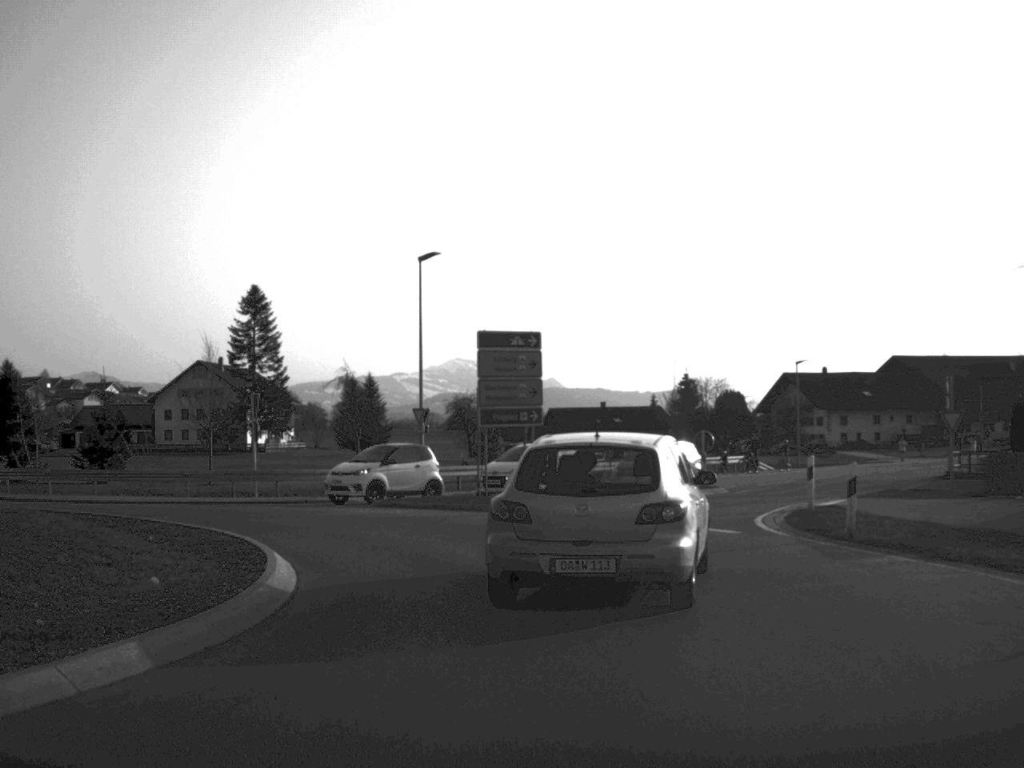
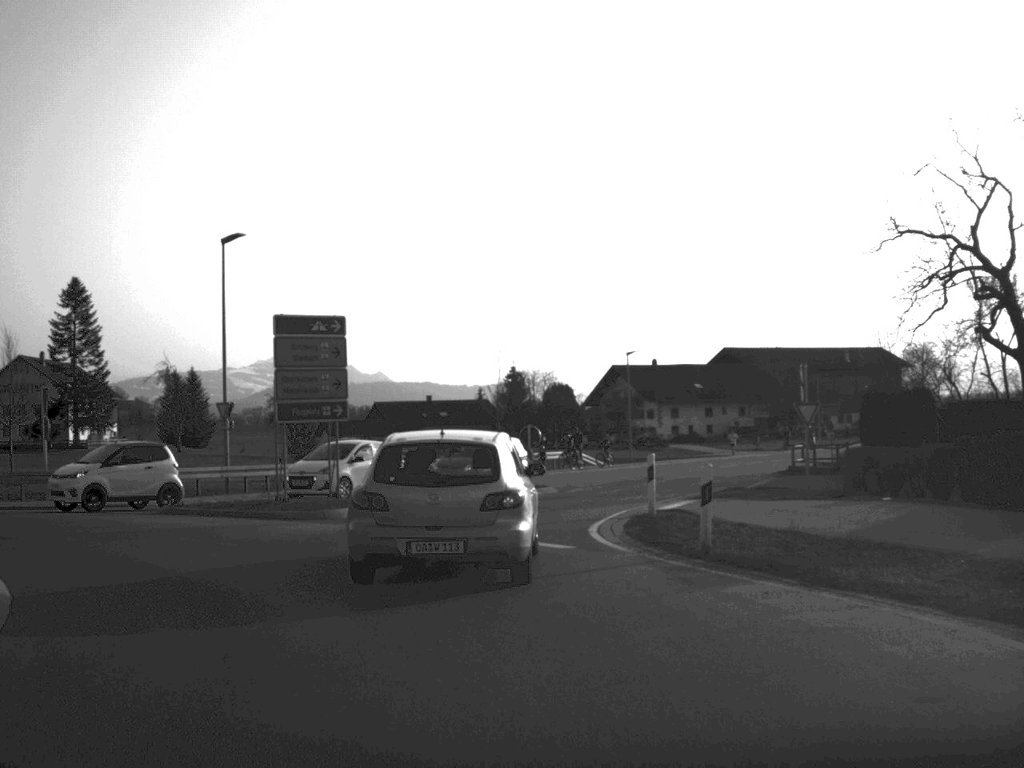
(+0.2, +3.0) m; +7°
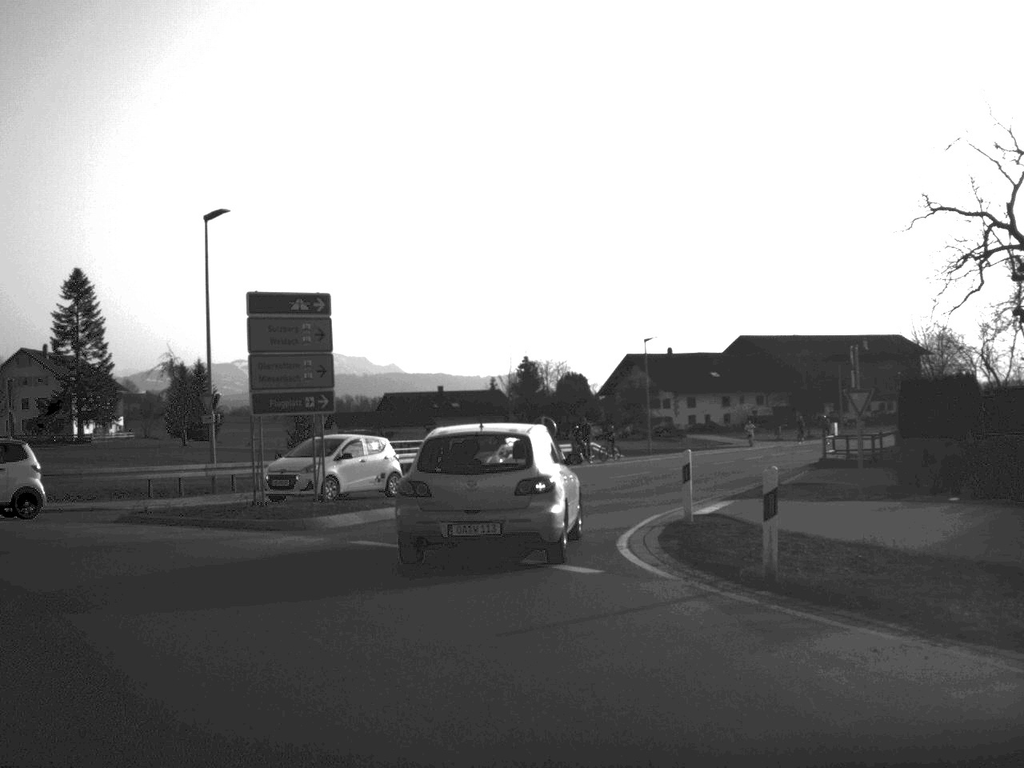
(0.0, +3.2) m; -1°
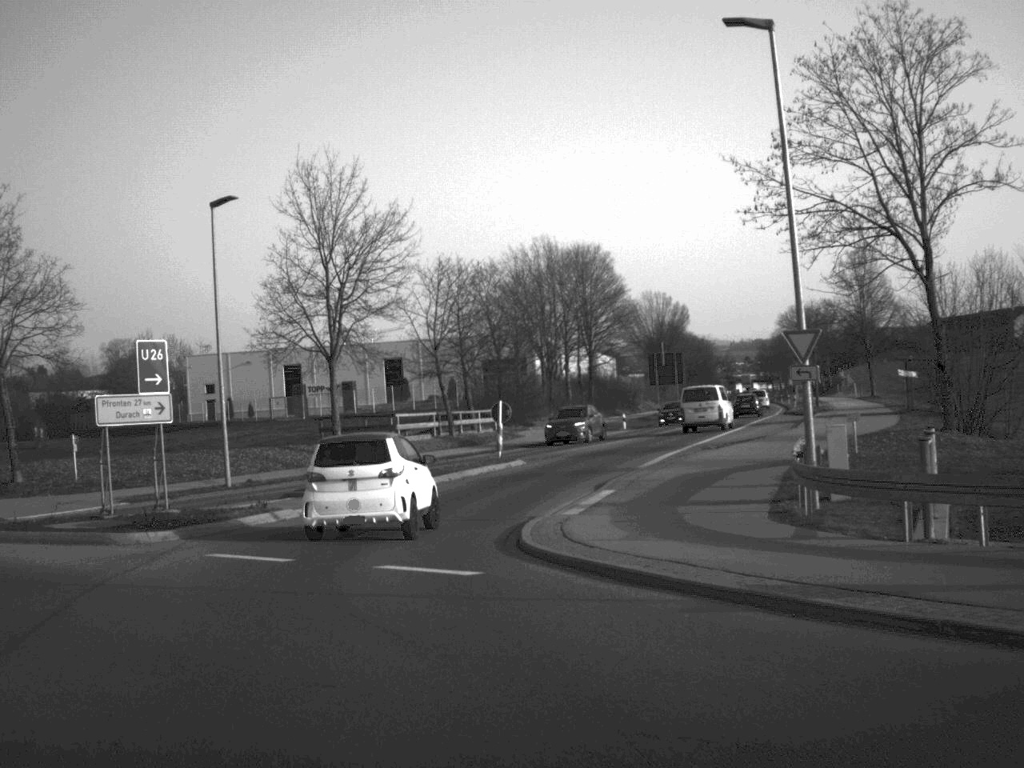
(-9.5, +16.8) m; -65°
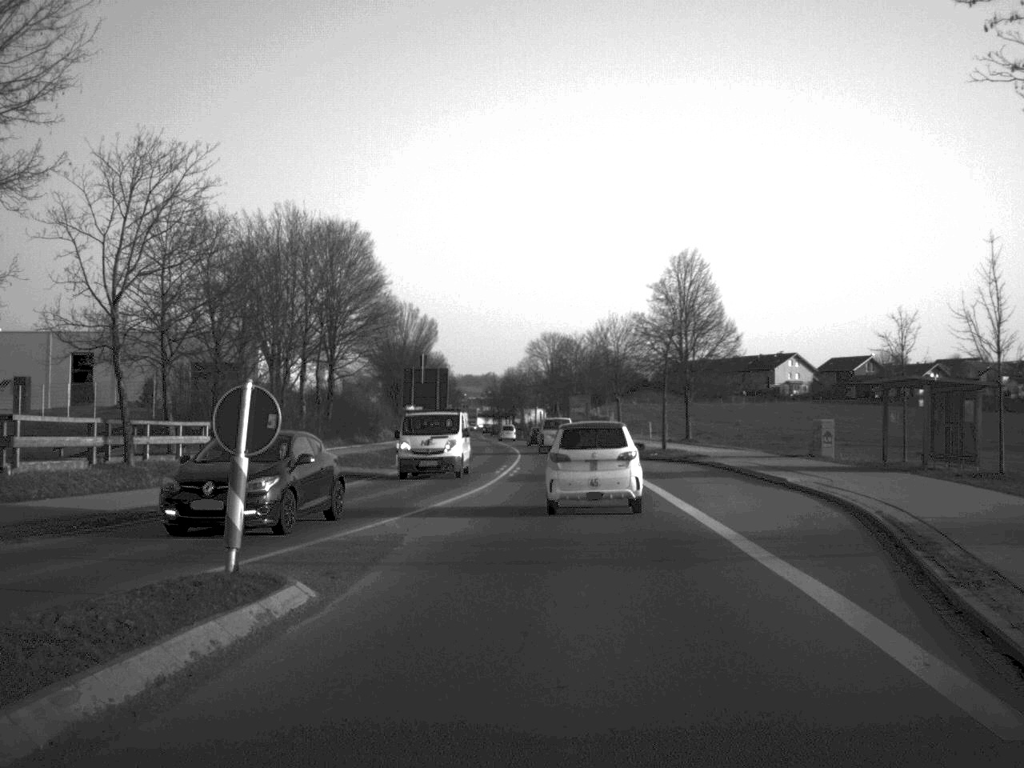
(-0.5, +25.3) m; +15°
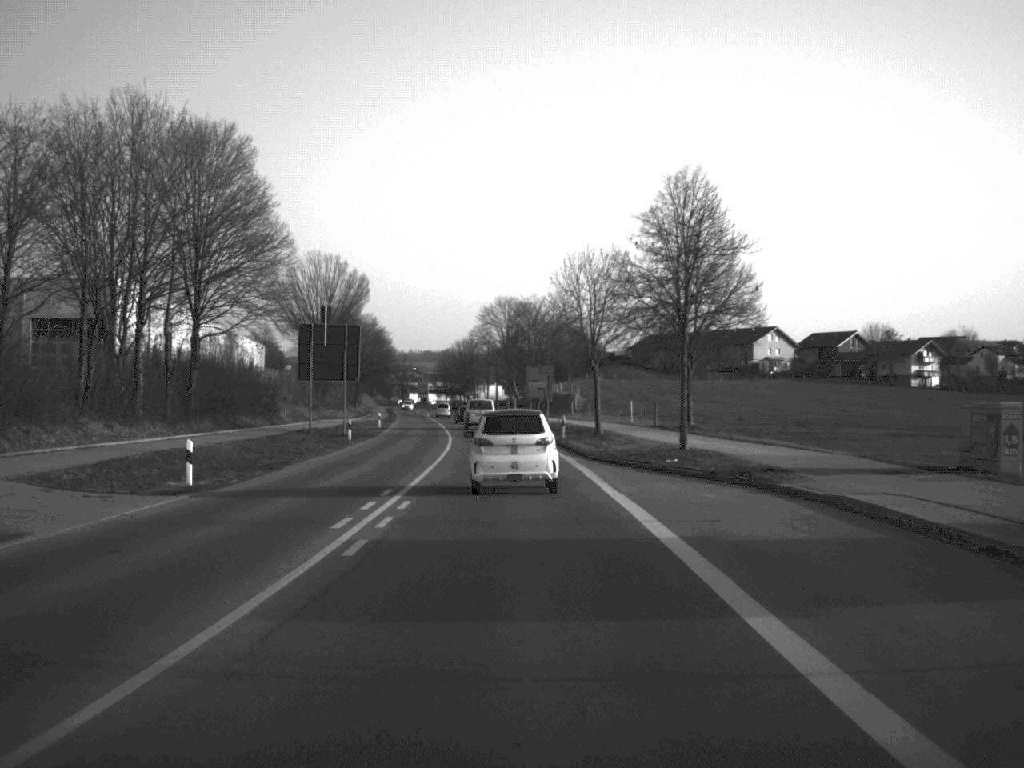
(+0.8, +24.1) m; +1°
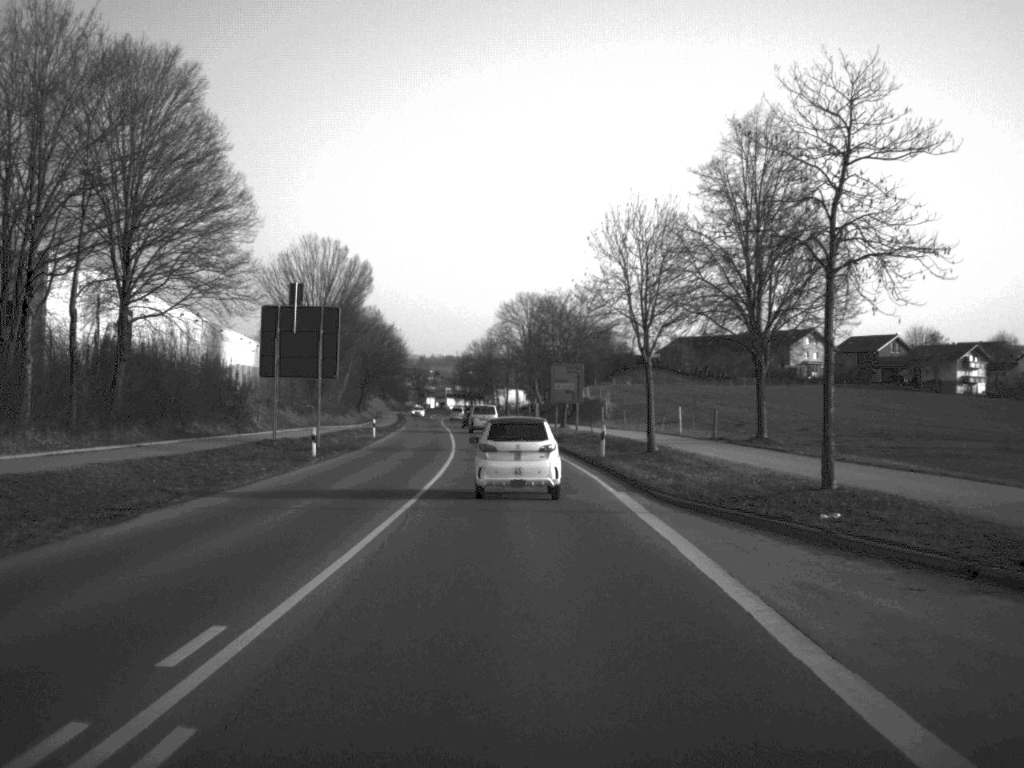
(-0.1, +14.6) m; -1°
